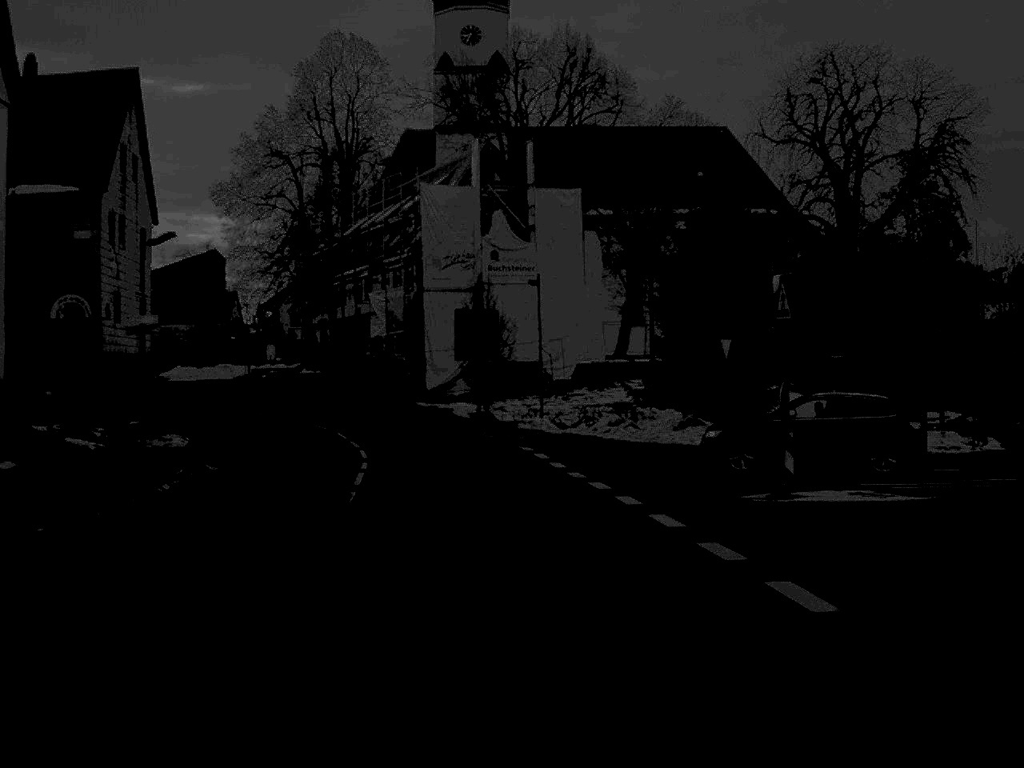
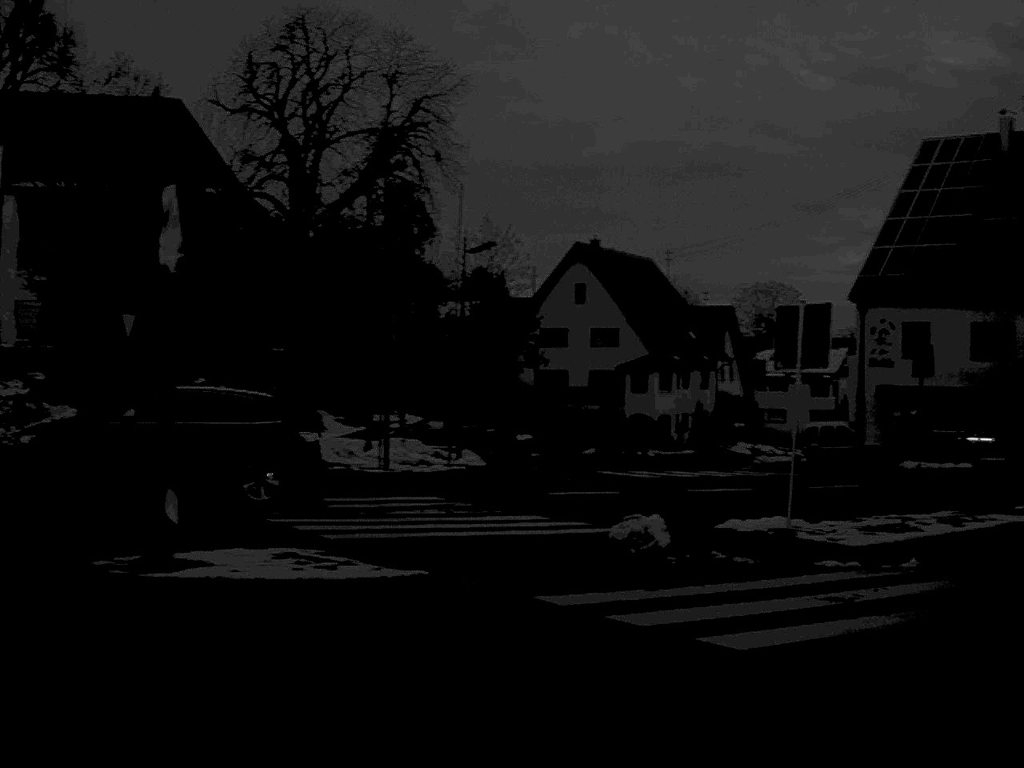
(+1.4, +7.4) m; +25°
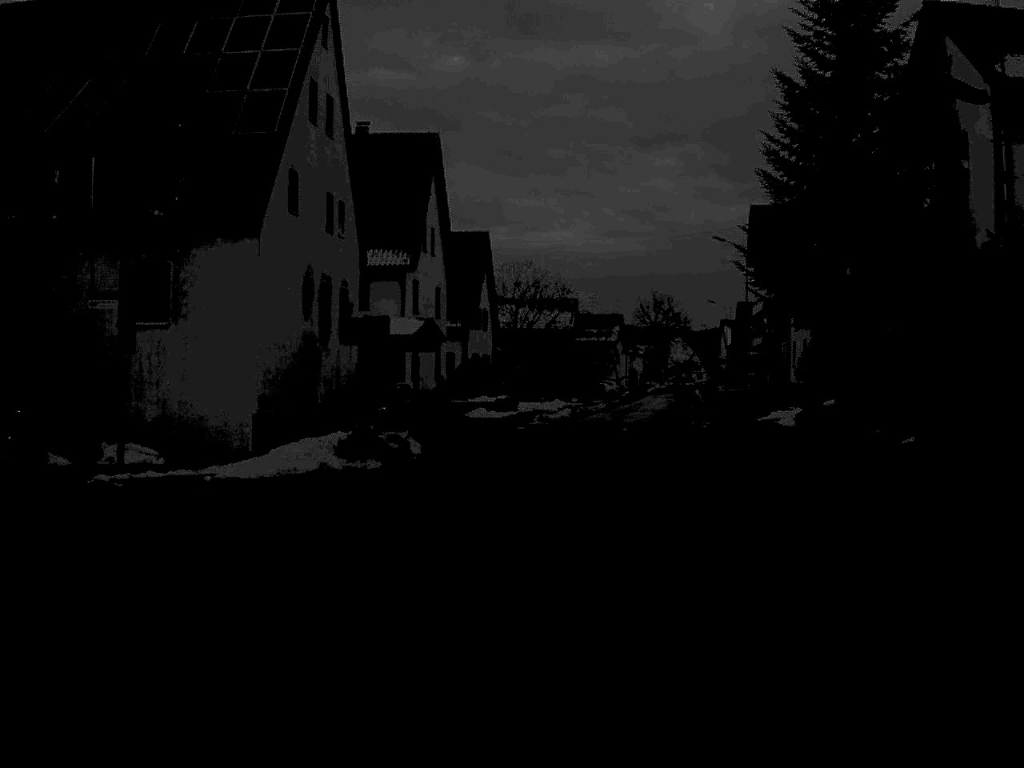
(+8.1, +14.5) m; +42°
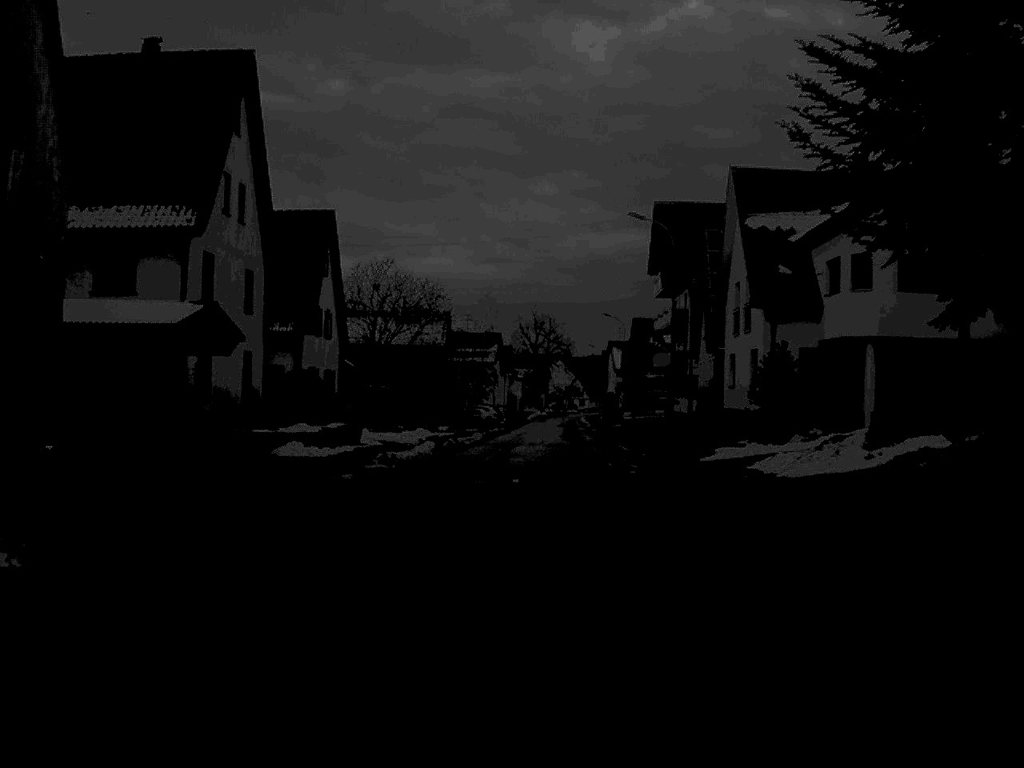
(+0.8, +16.5) m; +6°
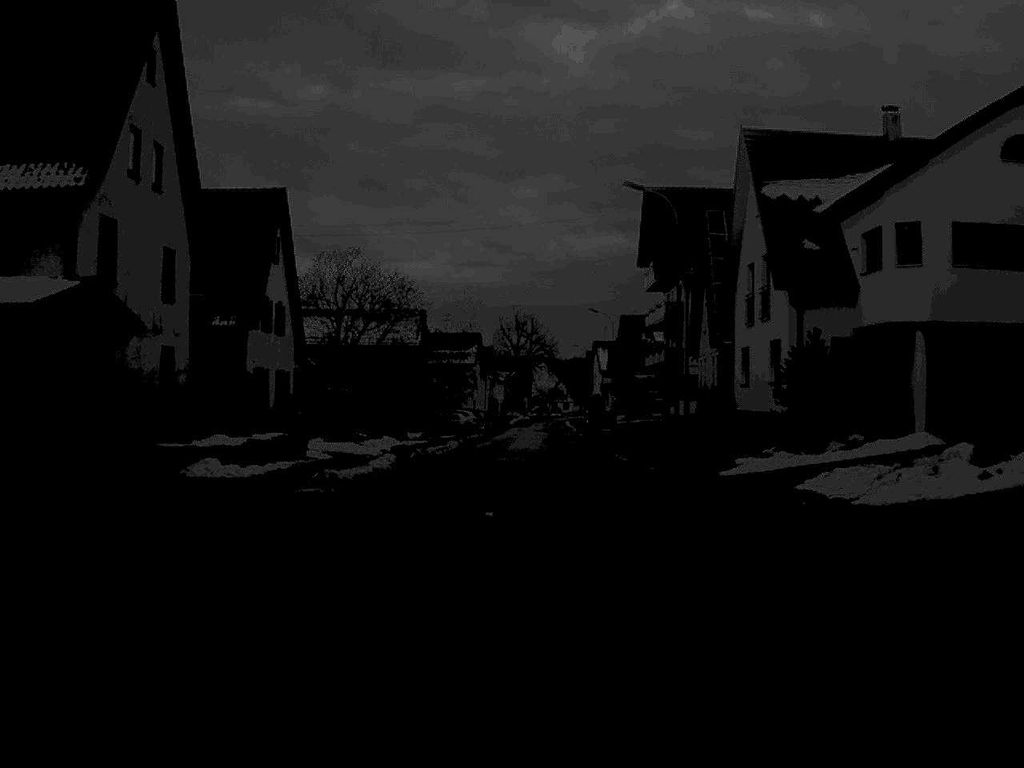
(+0.1, +7.2) m; +1°
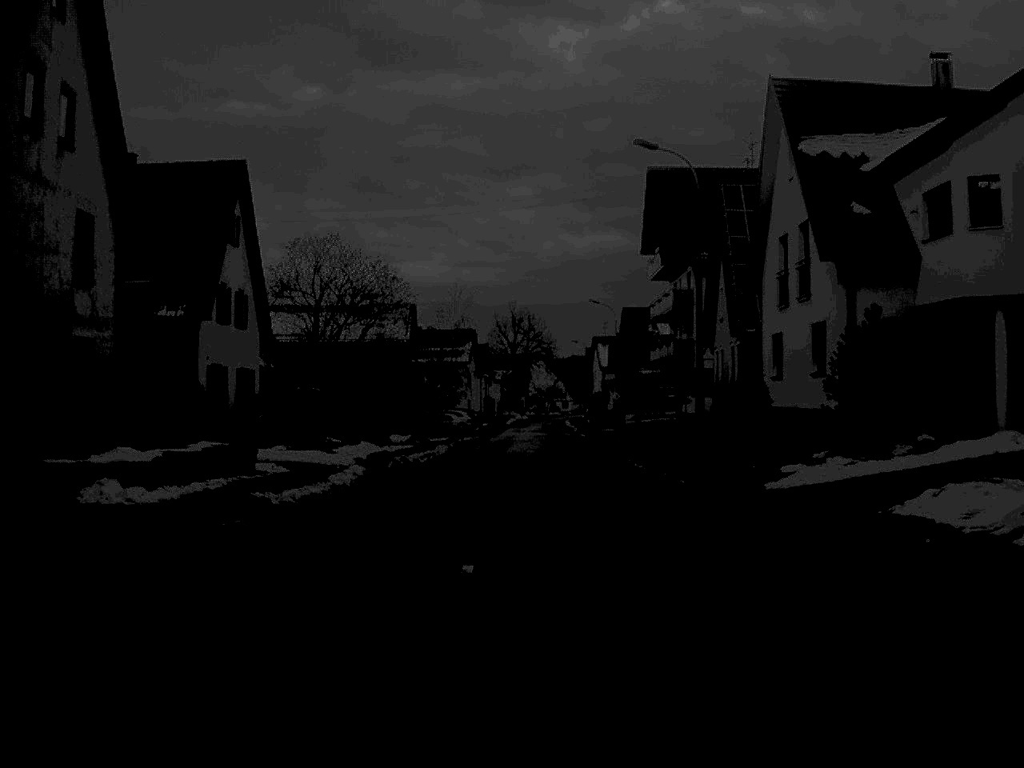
(0.0, +6.3) m; 0°
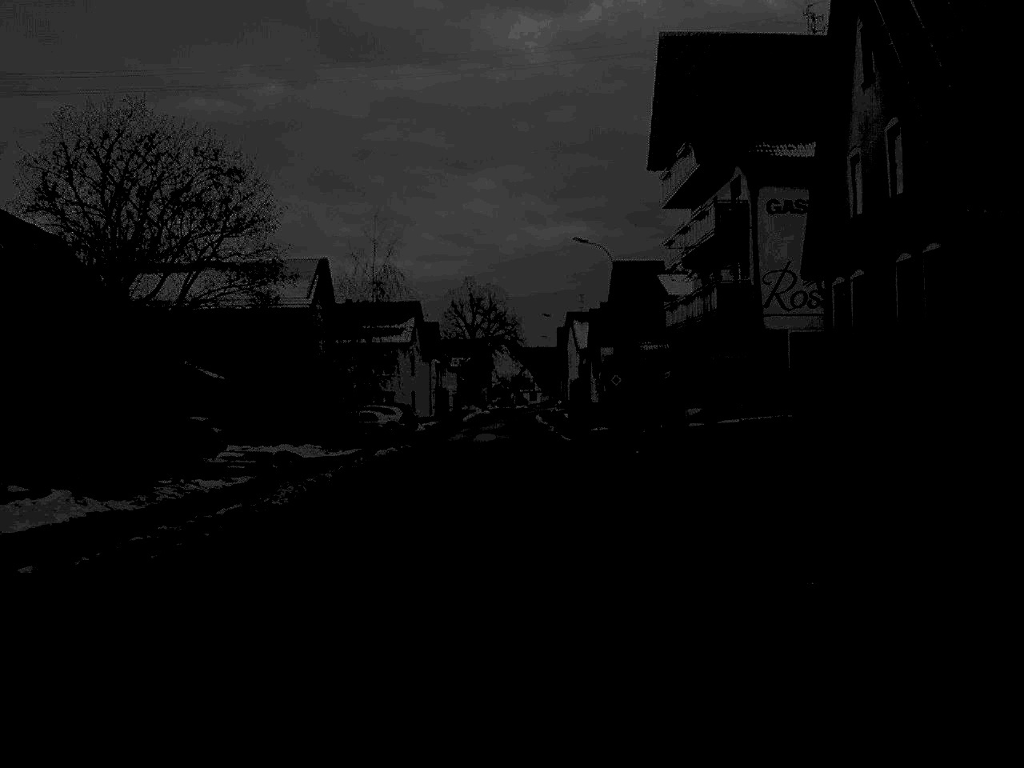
(+0.4, +27.7) m; +2°
